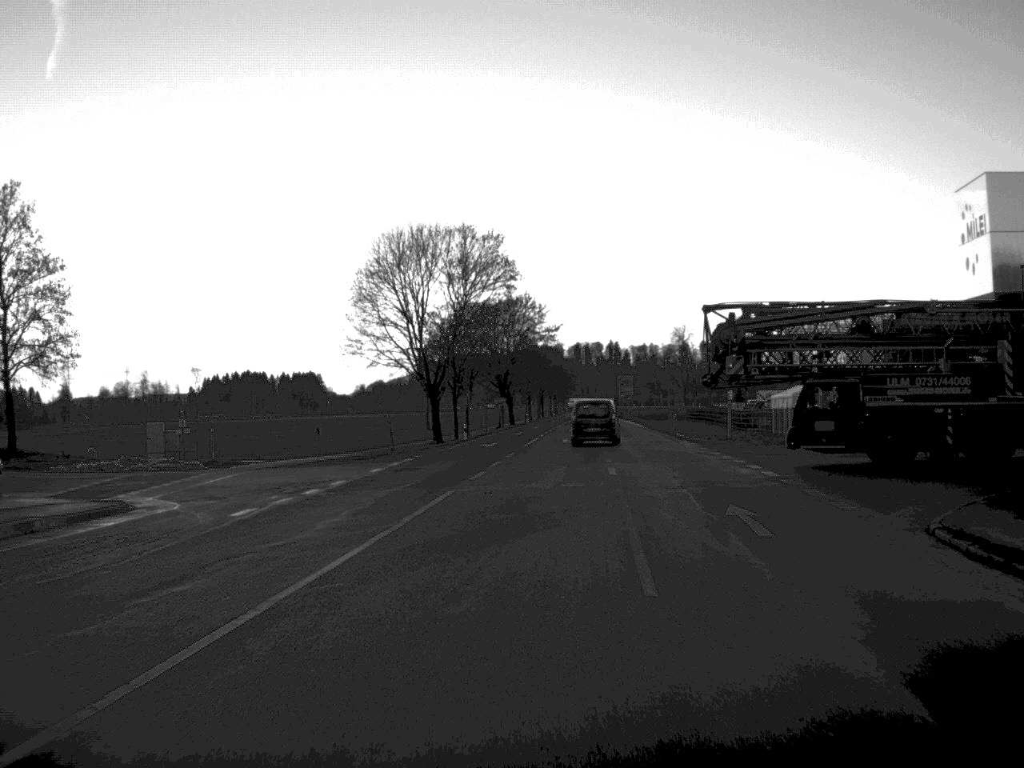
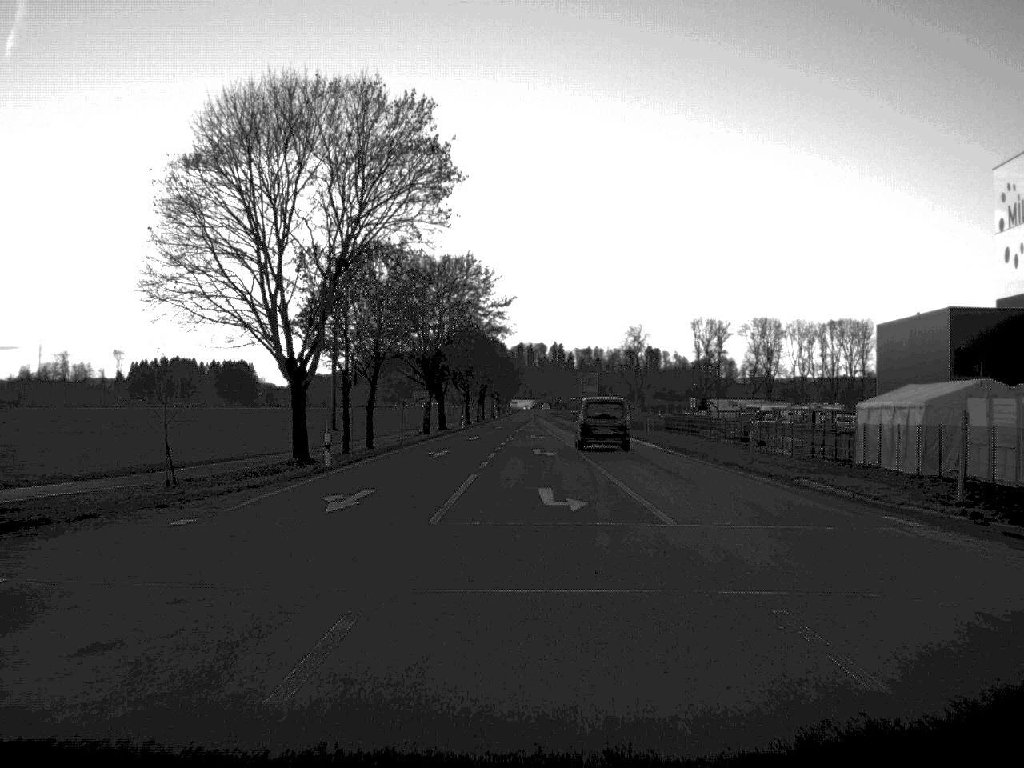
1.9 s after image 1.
(+0.3, +34.7) m; +3°
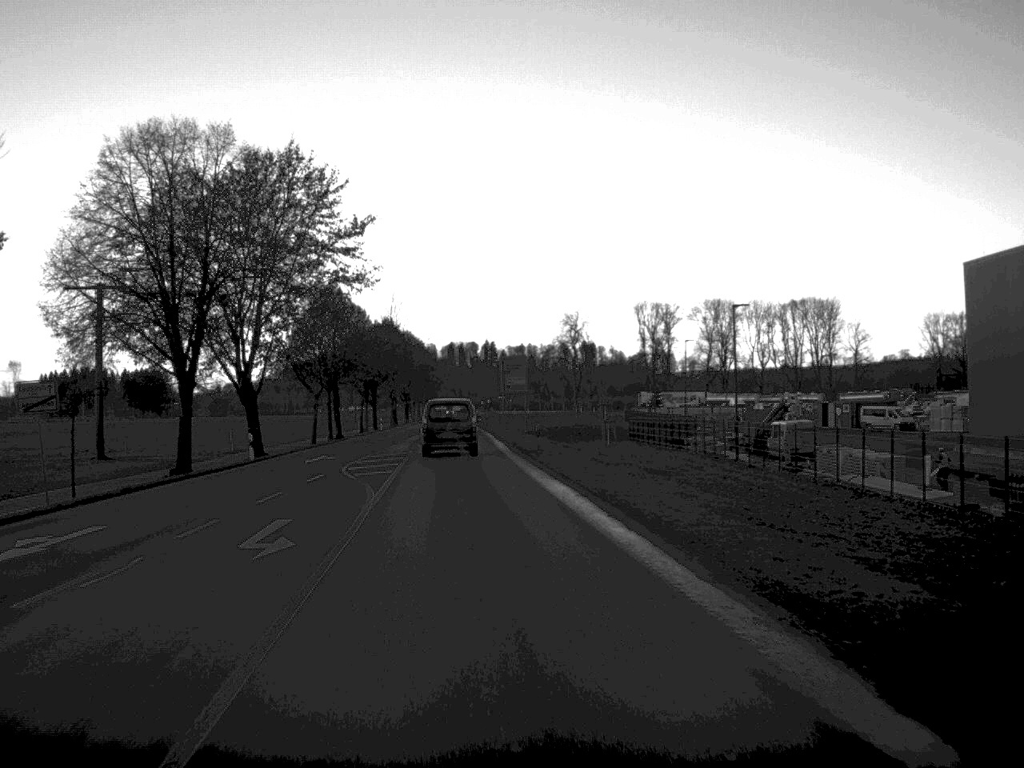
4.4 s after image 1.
(+2.7, +44.9) m; +3°
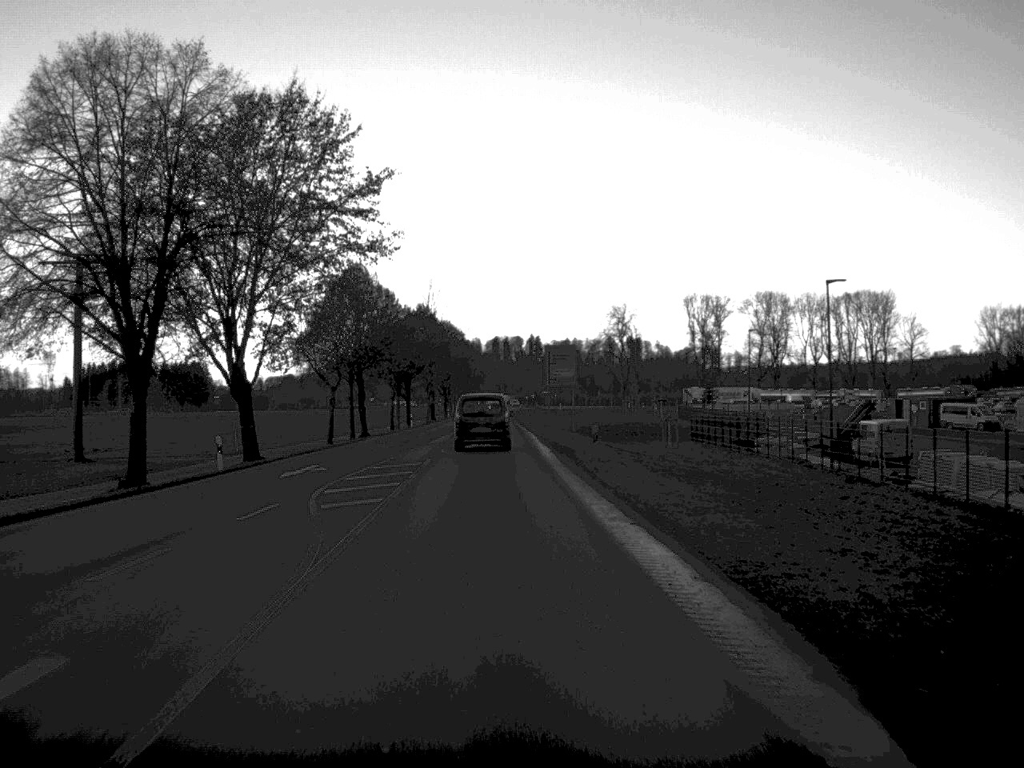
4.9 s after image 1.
(-0.2, +10.4) m; -2°
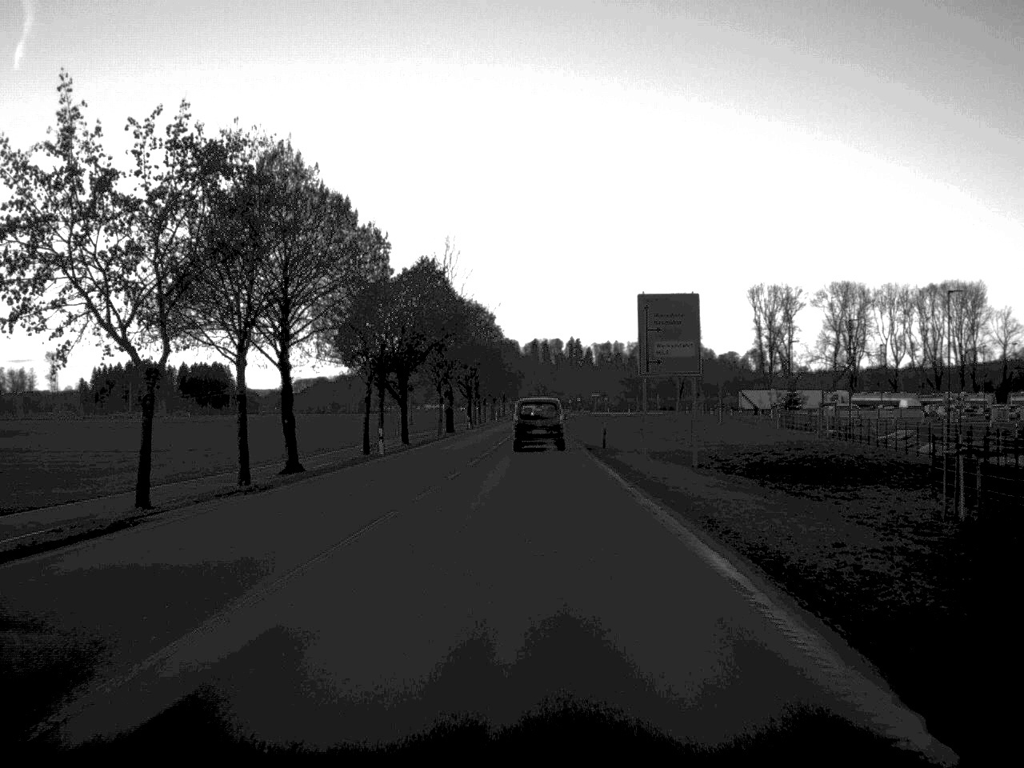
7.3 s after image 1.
(-1.1, +40.2) m; -2°
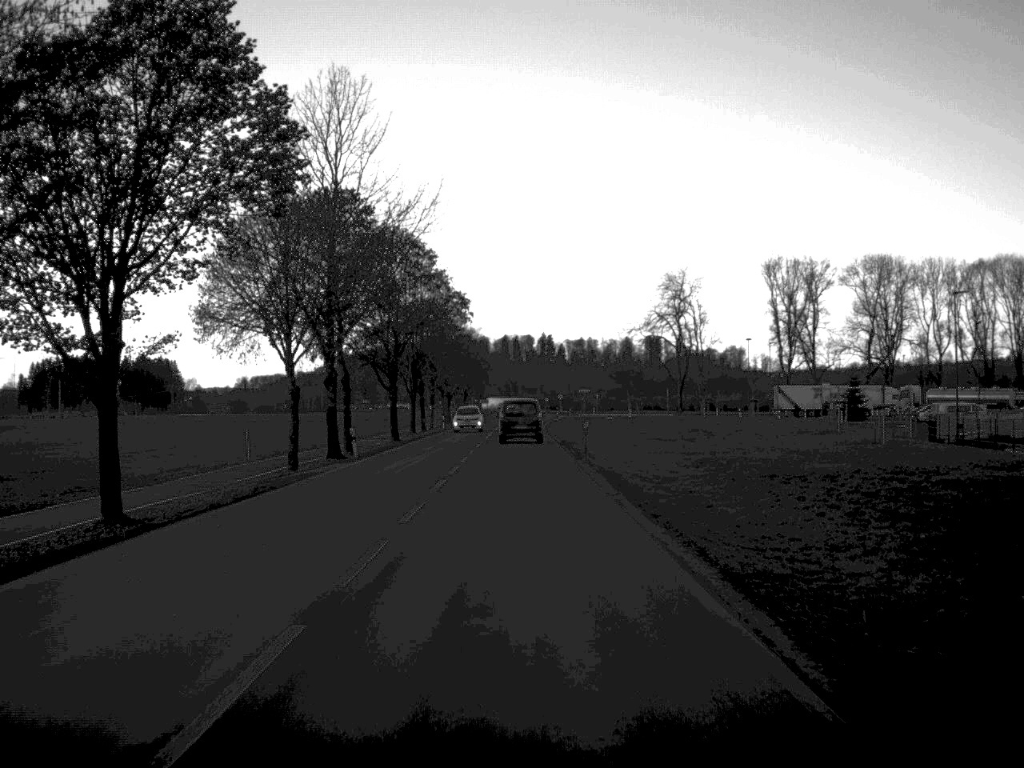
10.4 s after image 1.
(+0.4, +51.8) m; +1°
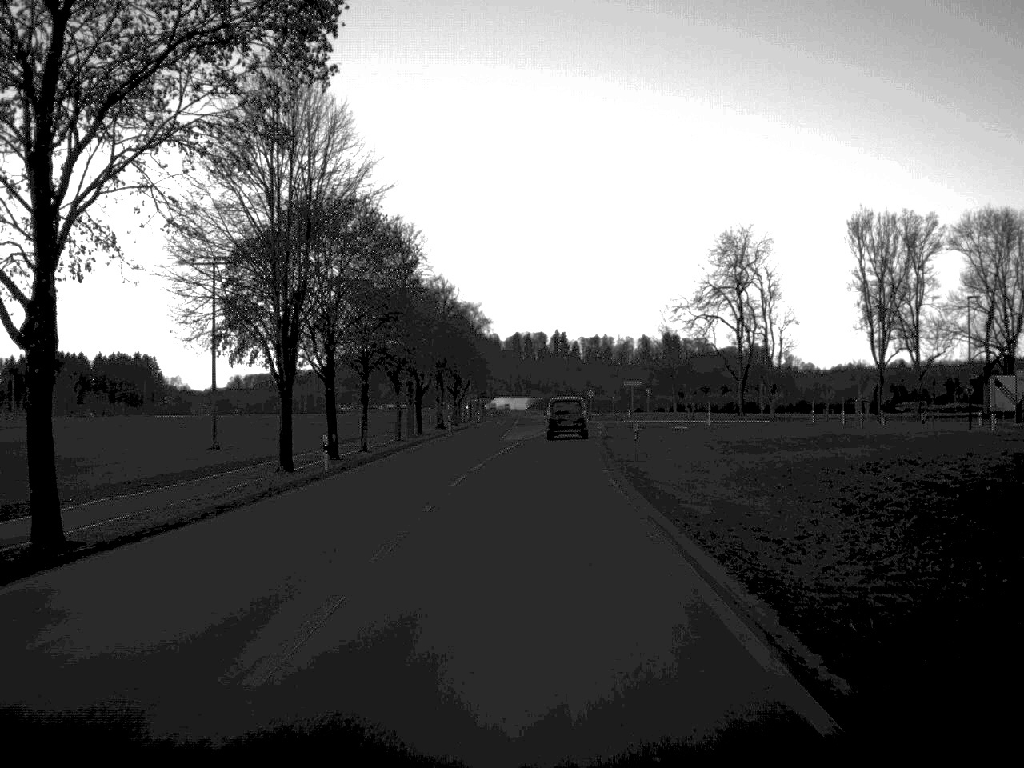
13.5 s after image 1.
(-0.4, +57.7) m; -1°
